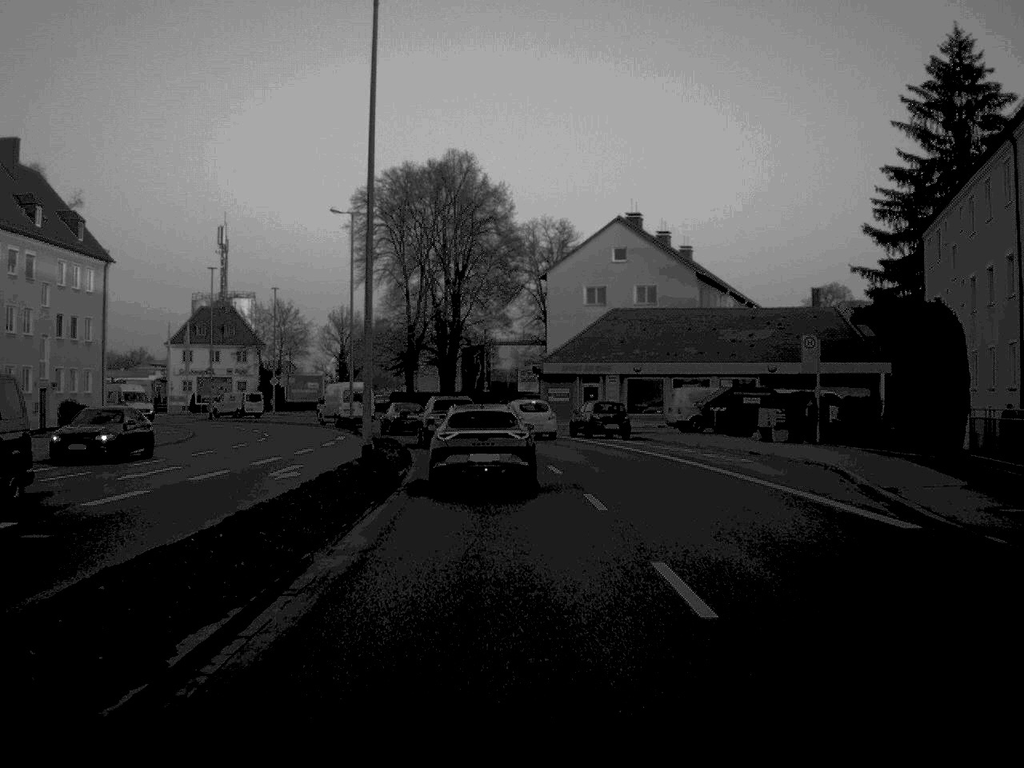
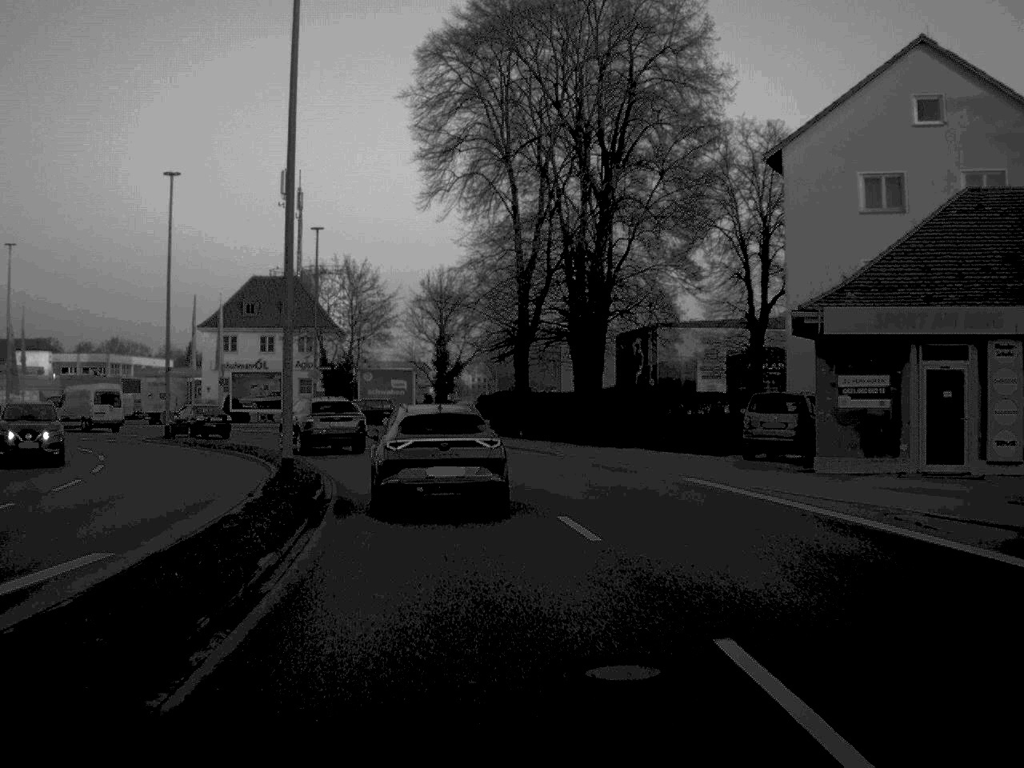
(-1.7, +39.6) m; -7°
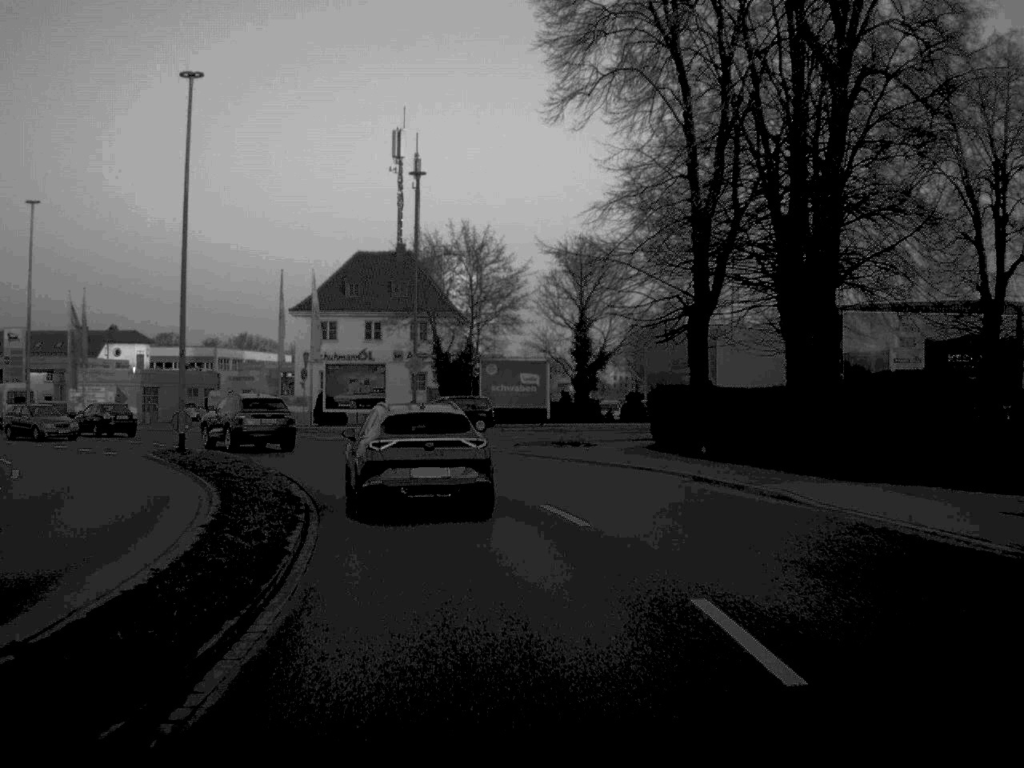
(-0.9, +16.0) m; -6°
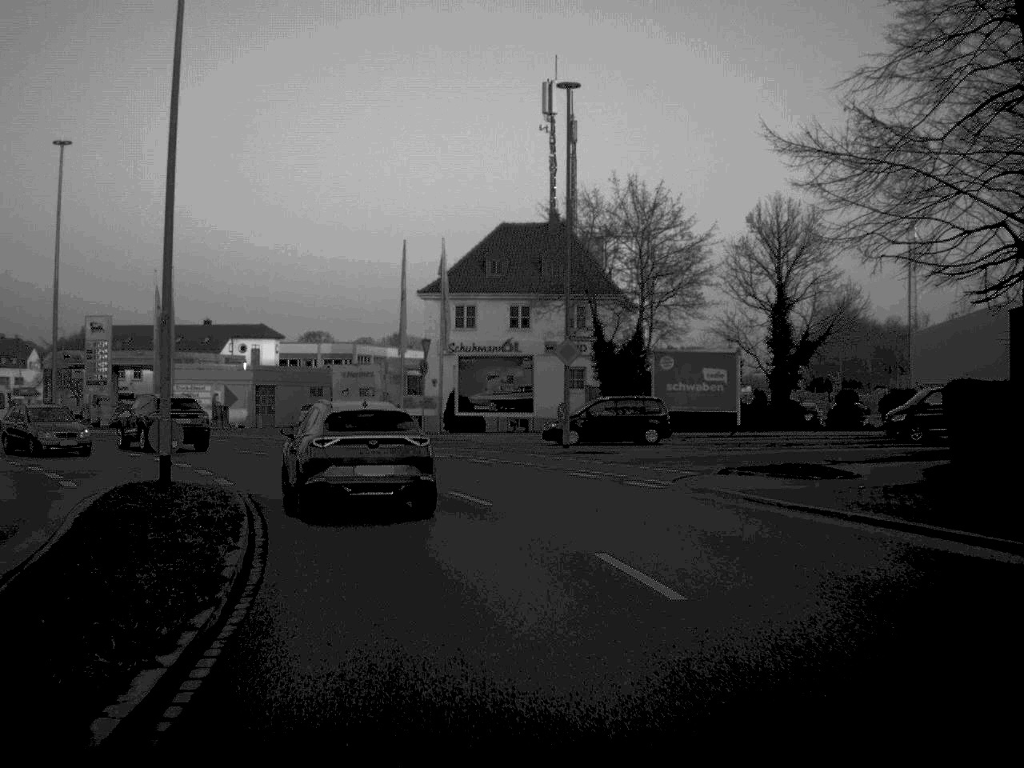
(-0.9, +14.6) m; -7°
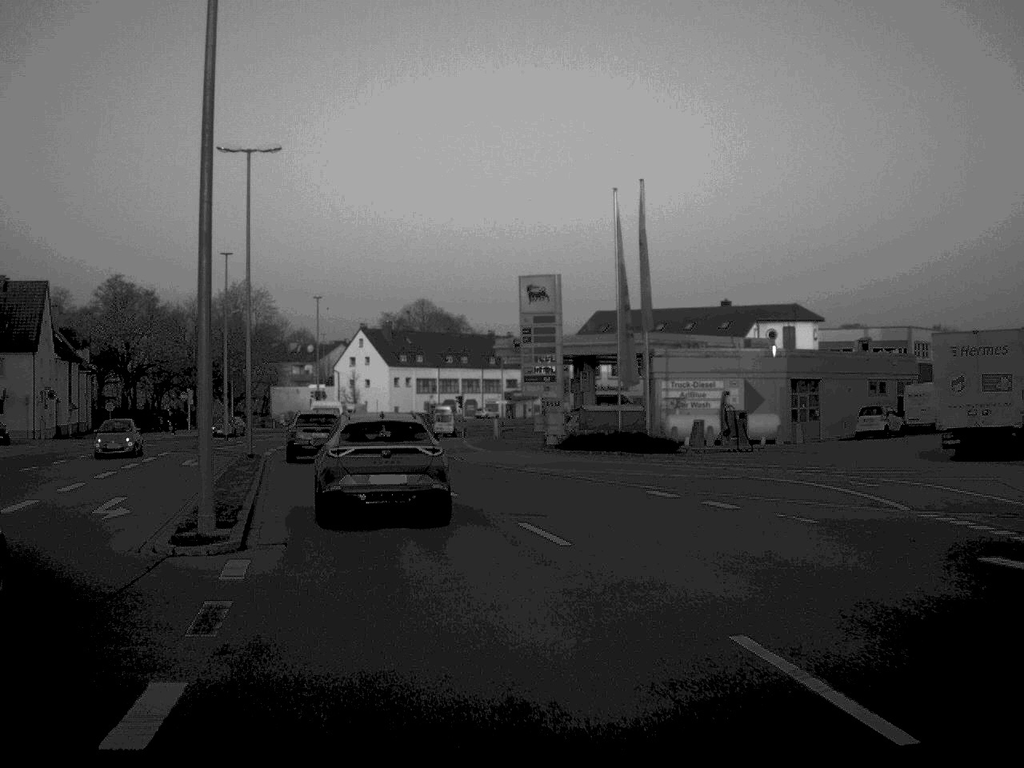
(-5.9, +29.2) m; -24°
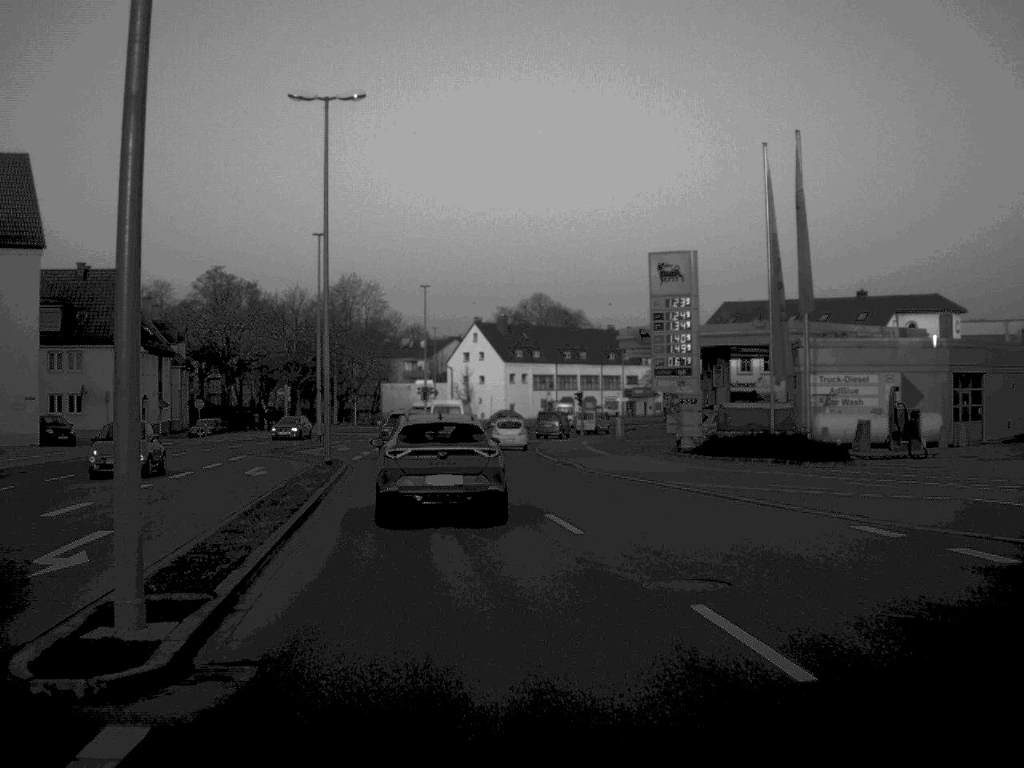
(-0.3, +7.2) m; -5°
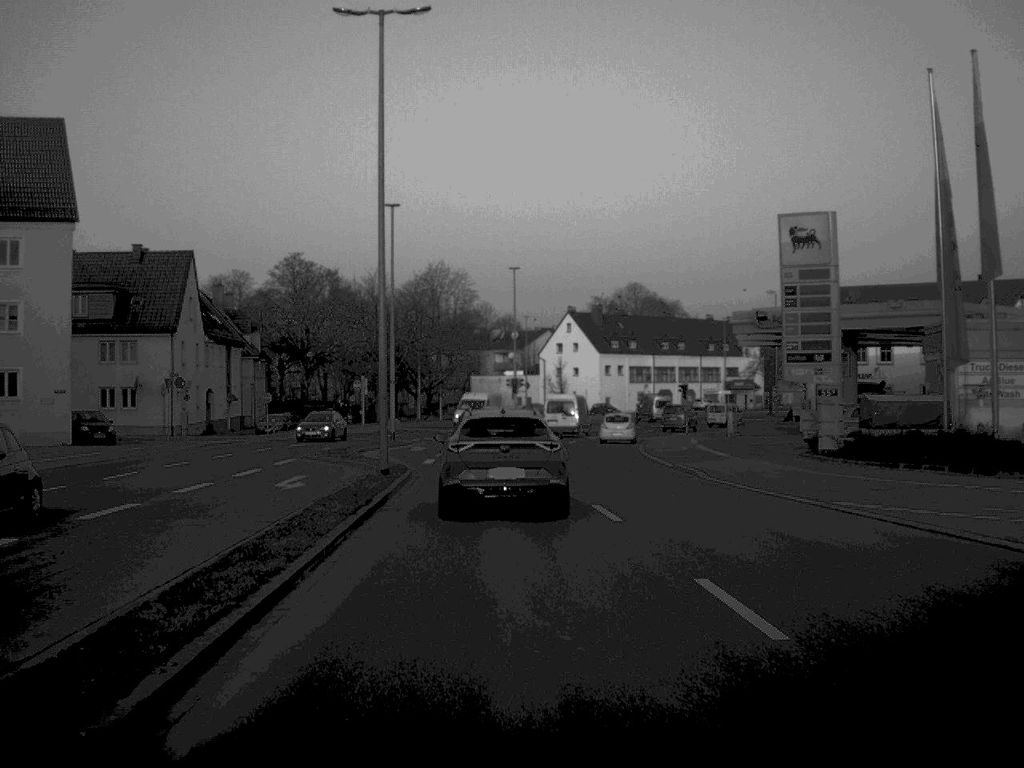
(-0.3, +7.6) m; -4°
